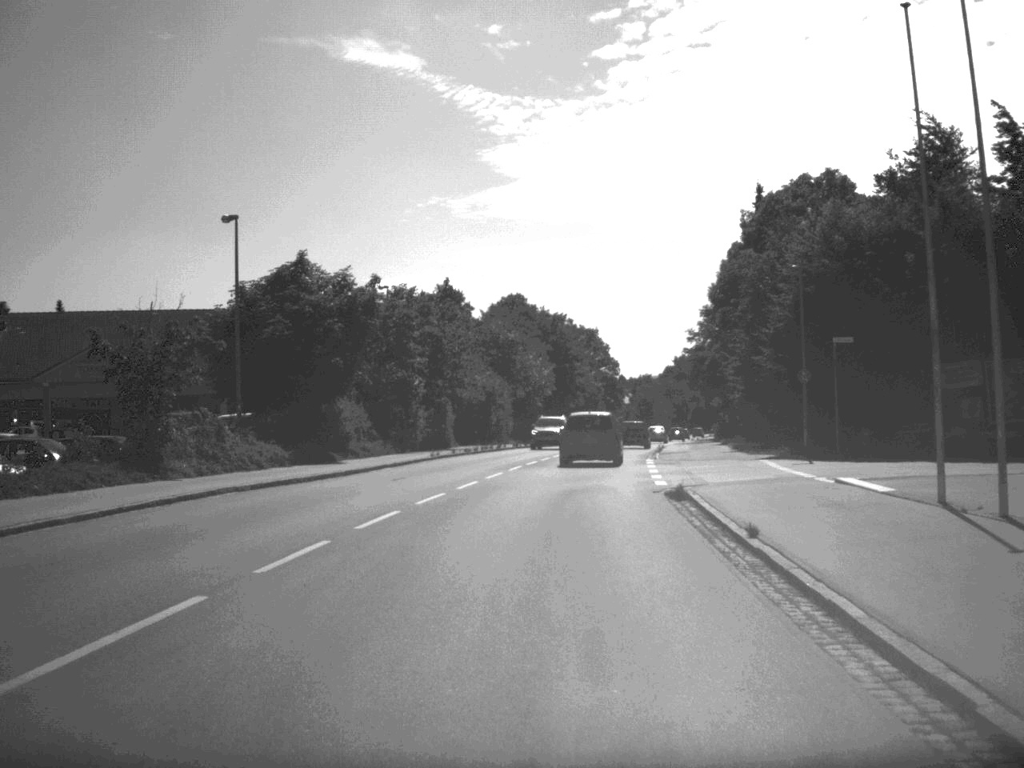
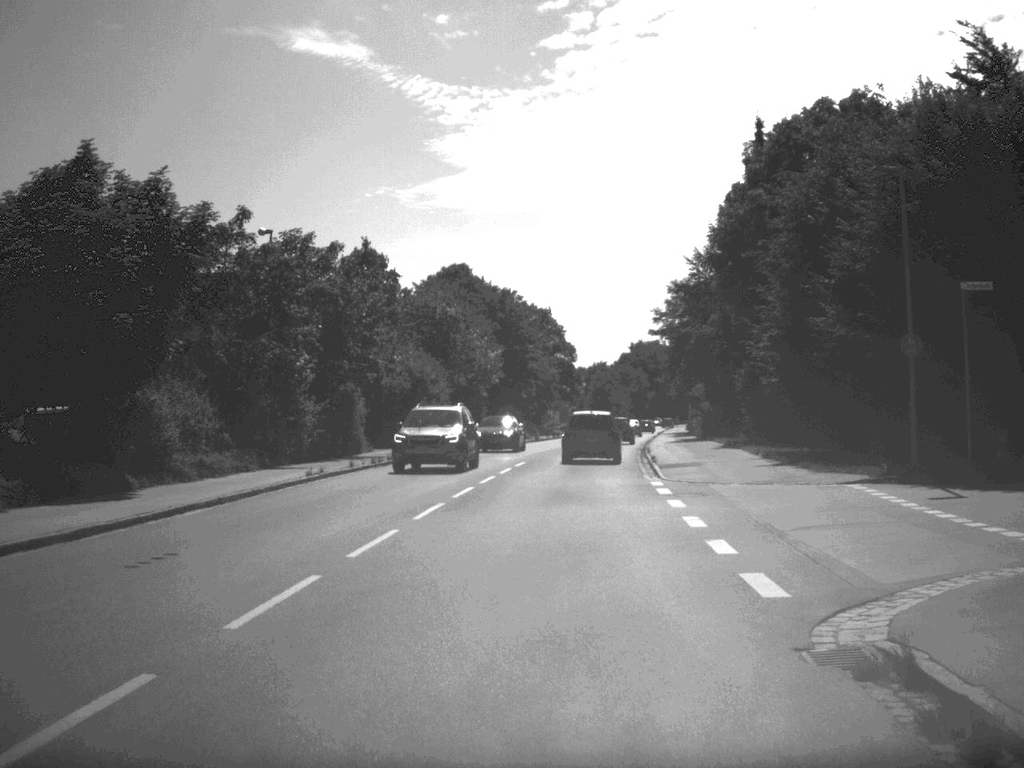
(+0.3, +16.0) m; +2°
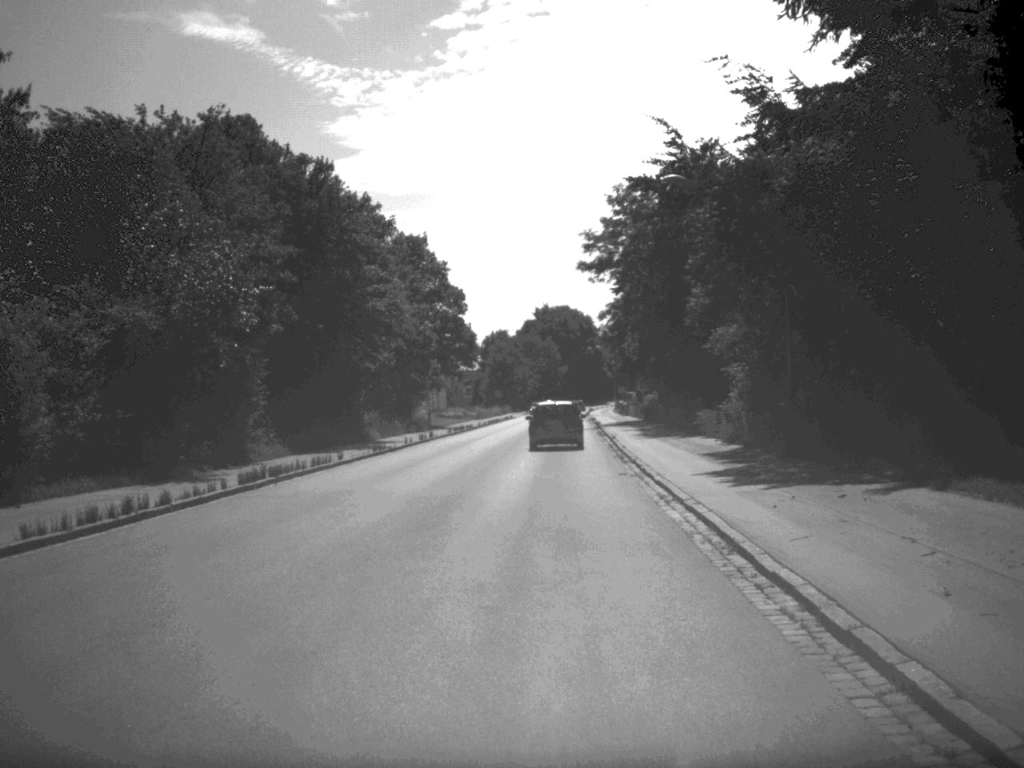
(+1.9, +43.1) m; +4°
